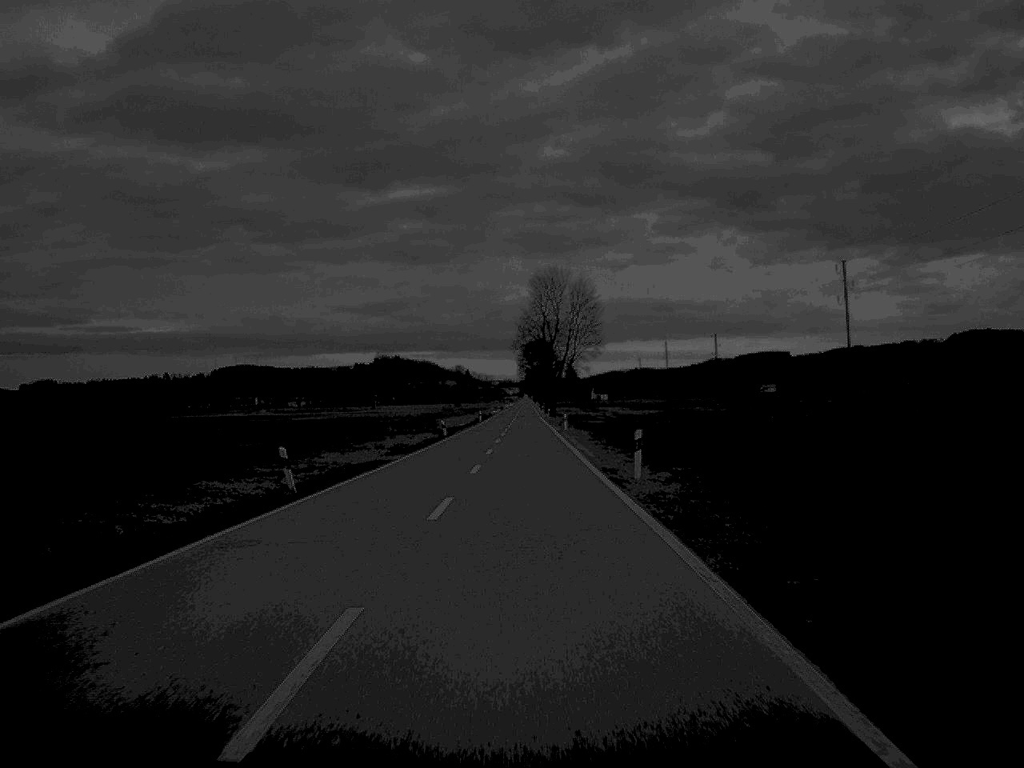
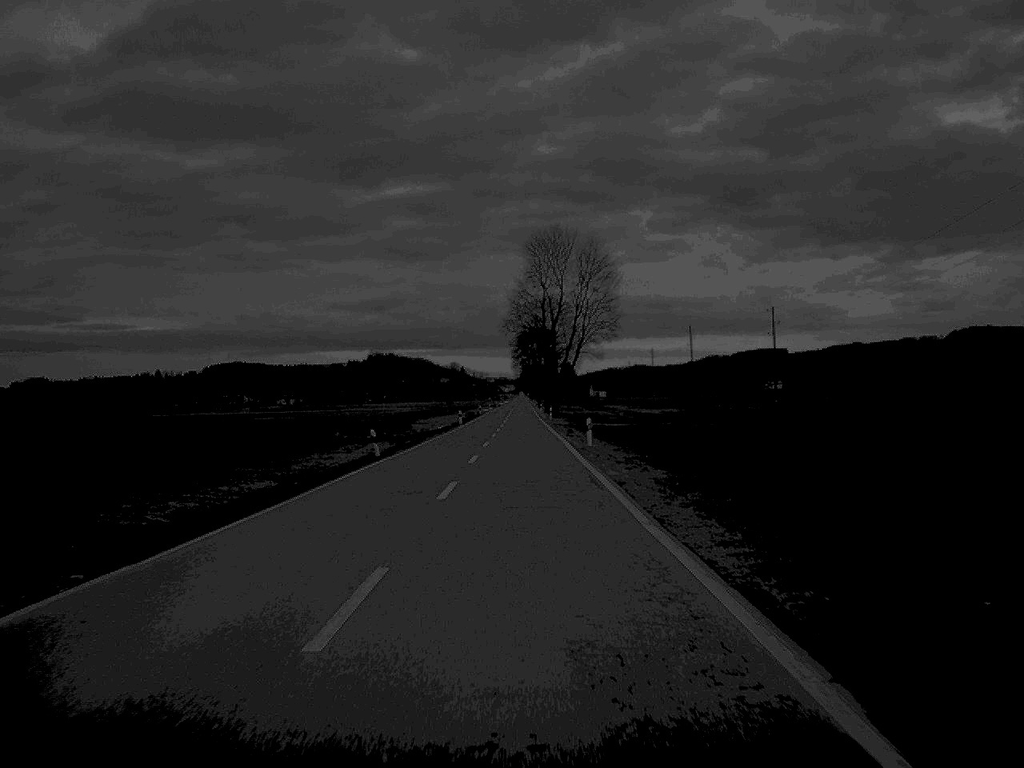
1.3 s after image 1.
(+0.1, +33.5) m; 0°
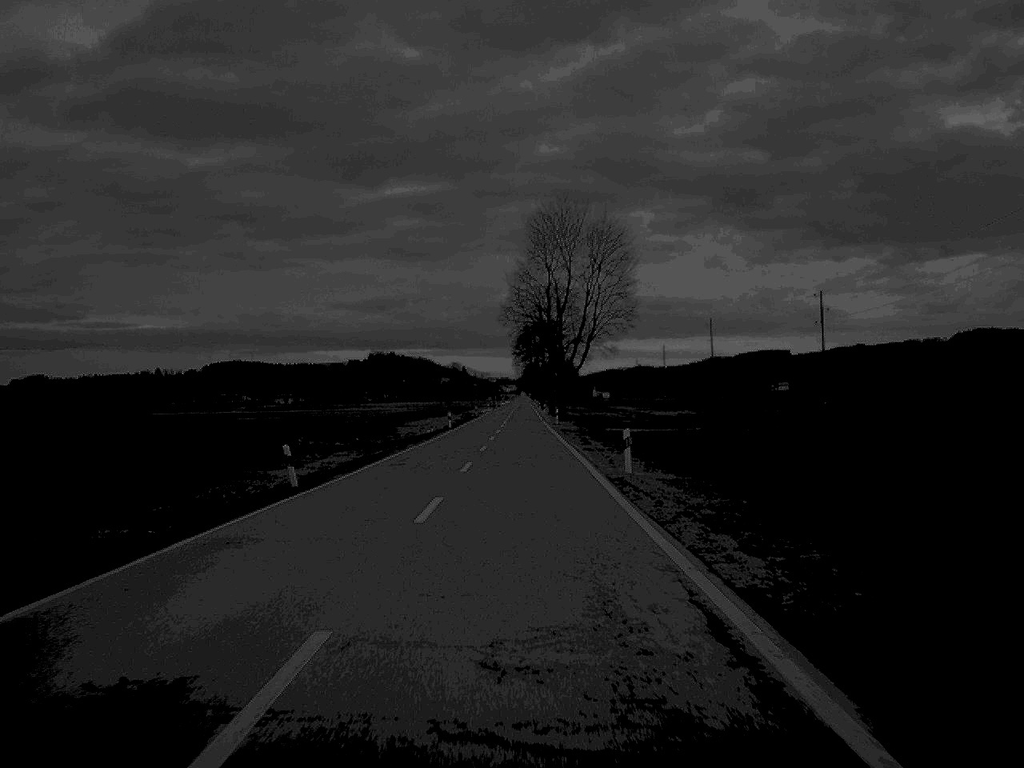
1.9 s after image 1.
(0.0, +16.1) m; 0°
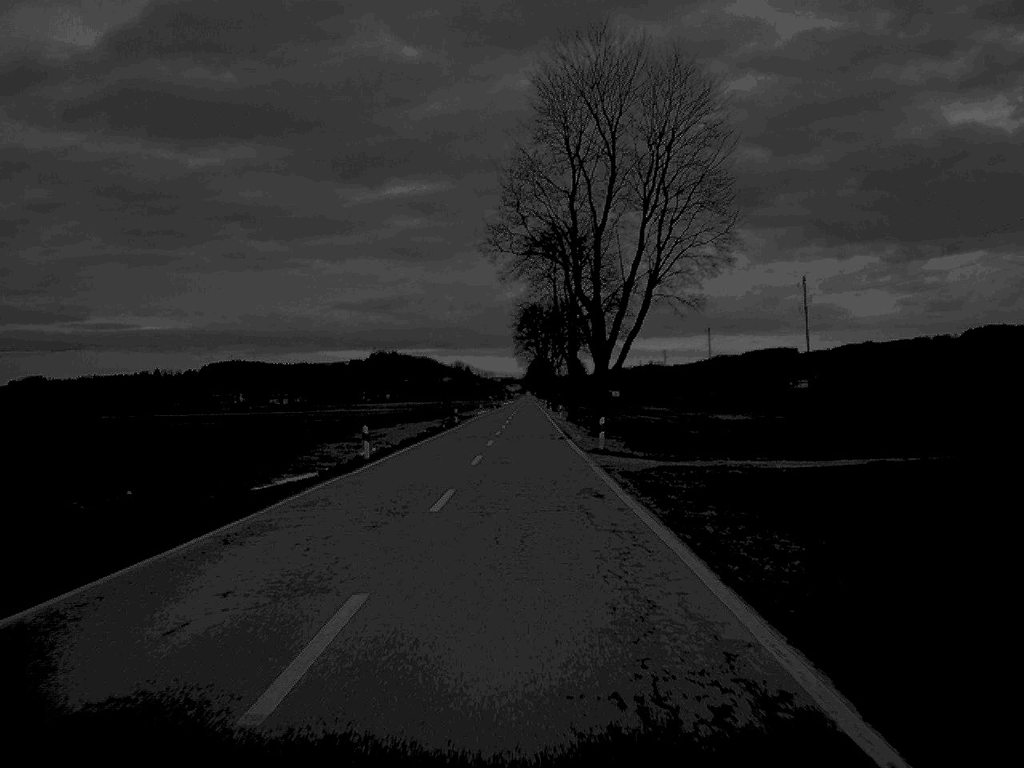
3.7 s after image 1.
(-0.1, +46.9) m; 0°
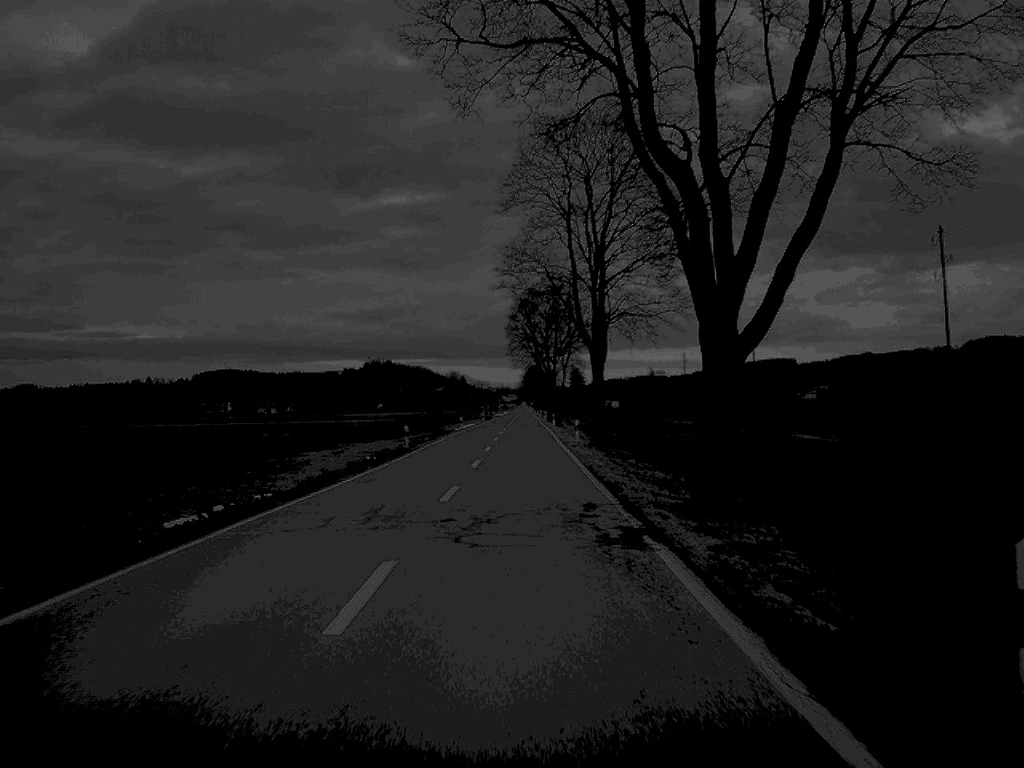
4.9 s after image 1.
(+0.1, +33.9) m; 0°
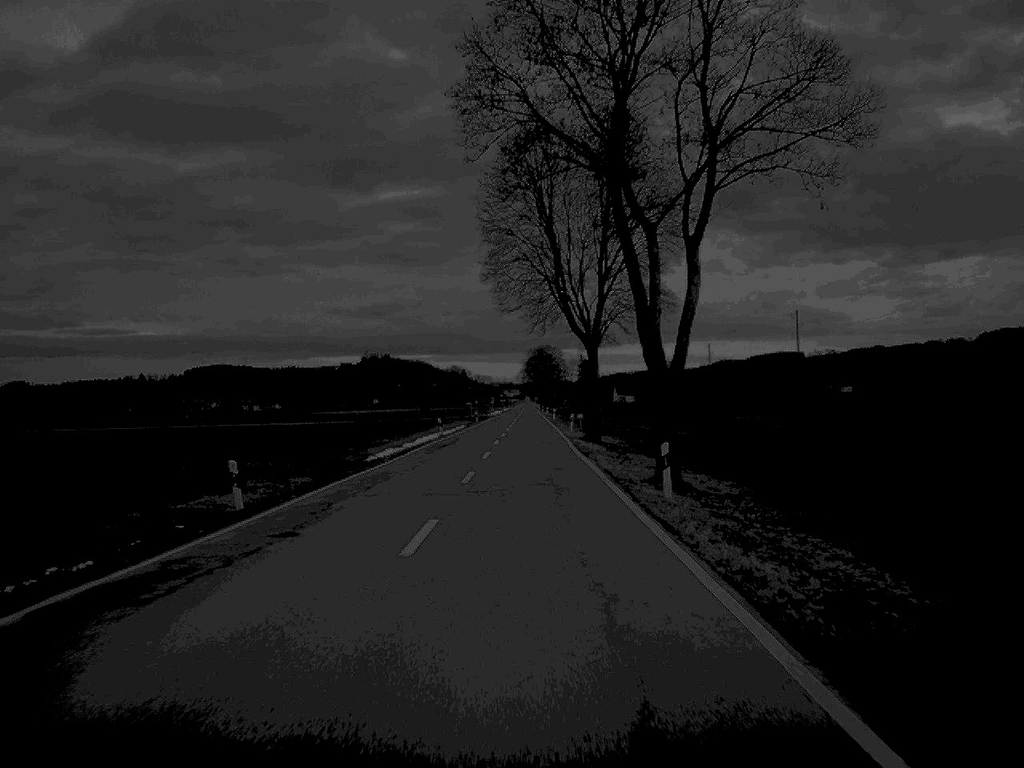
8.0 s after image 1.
(-0.1, +81.1) m; 0°
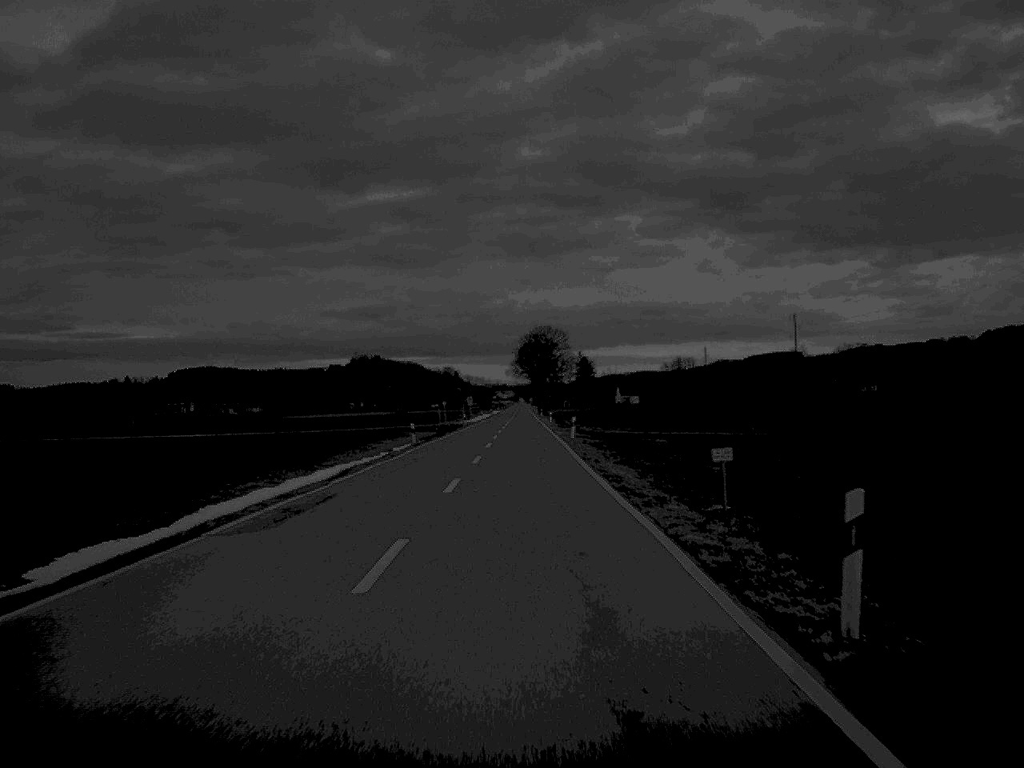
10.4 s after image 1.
(+0.2, +63.6) m; 0°
